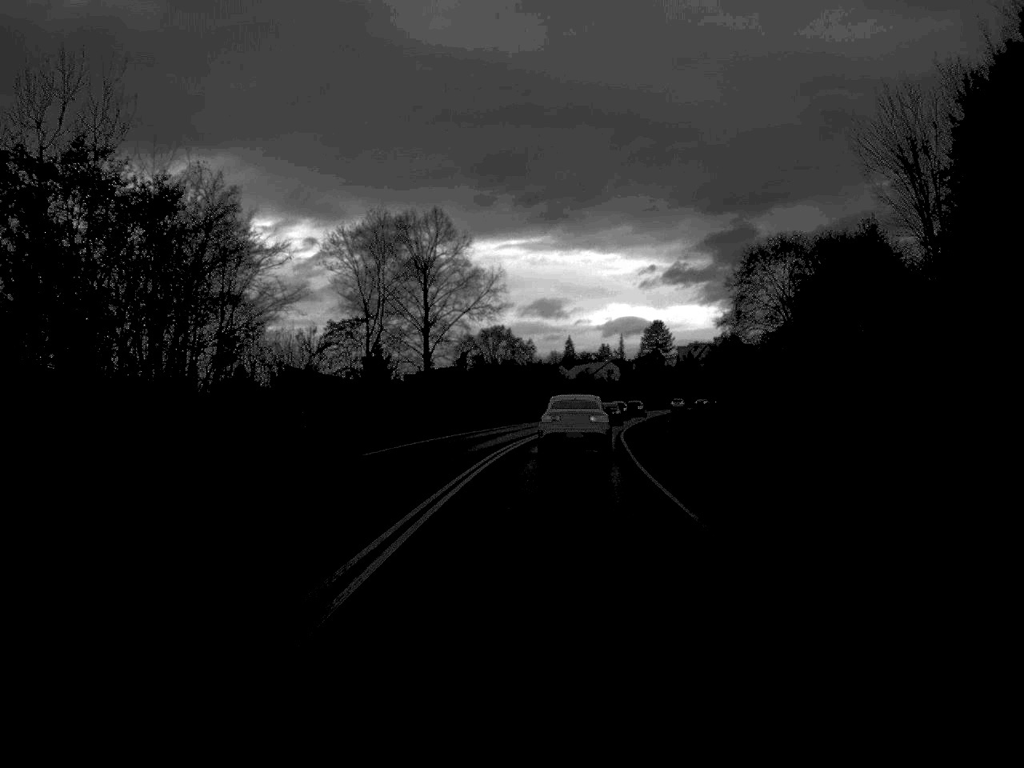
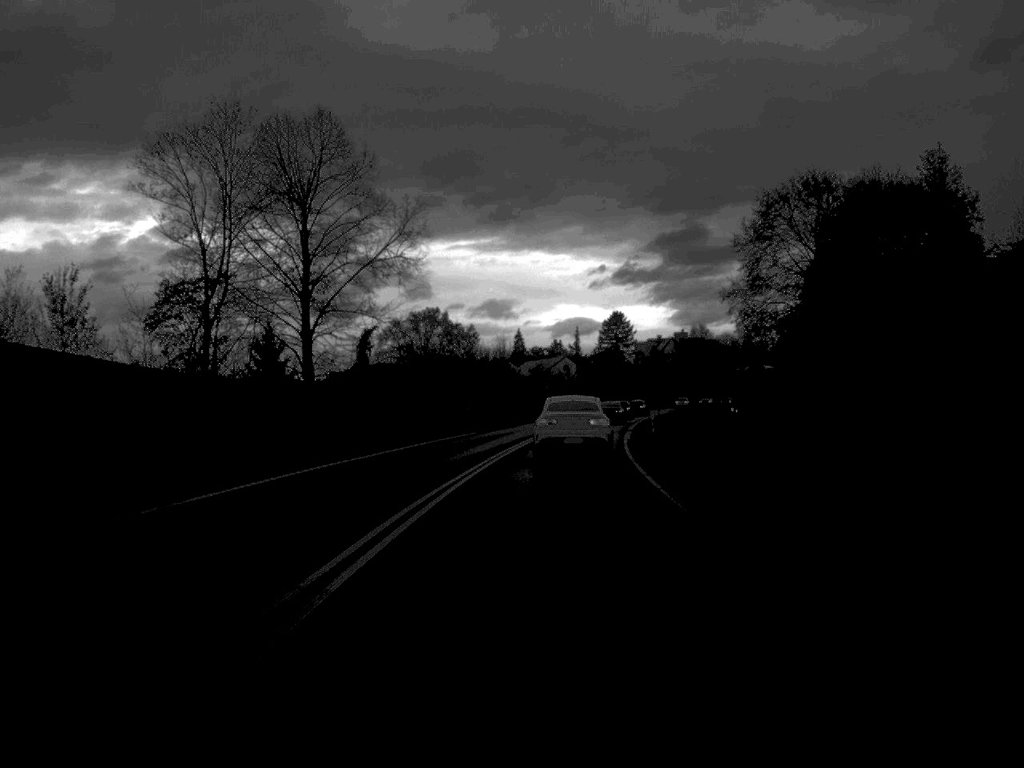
(+0.7, +31.1) m; +2°
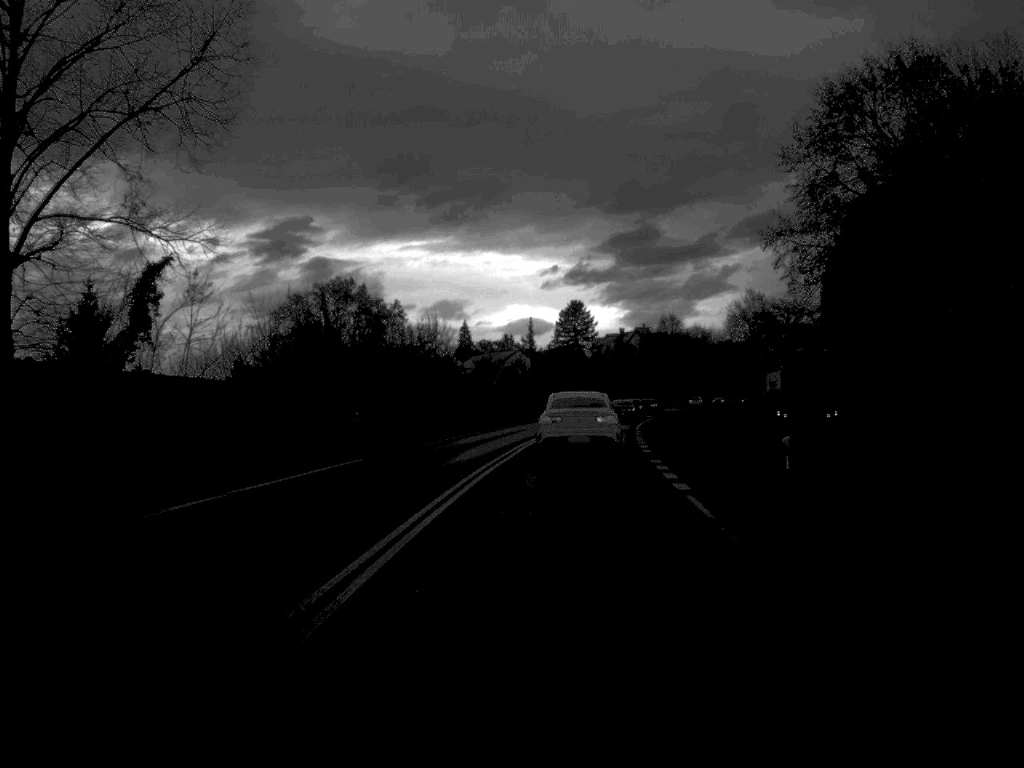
(+0.5, +30.7) m; +2°
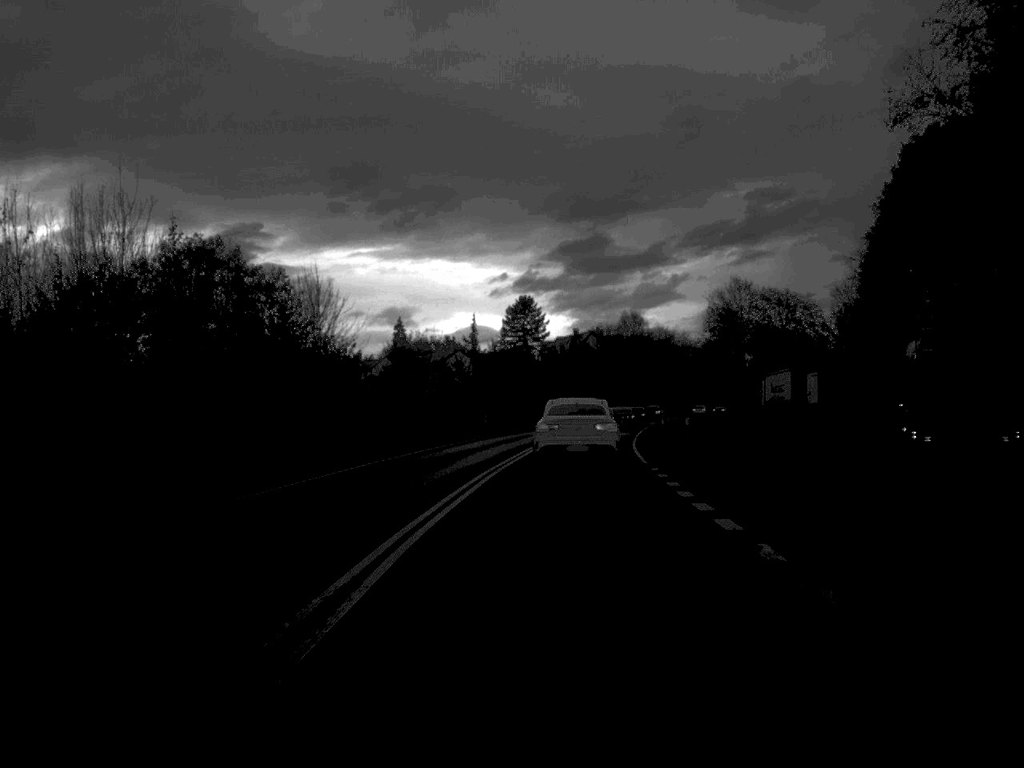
(+0.6, +27.3) m; +2°
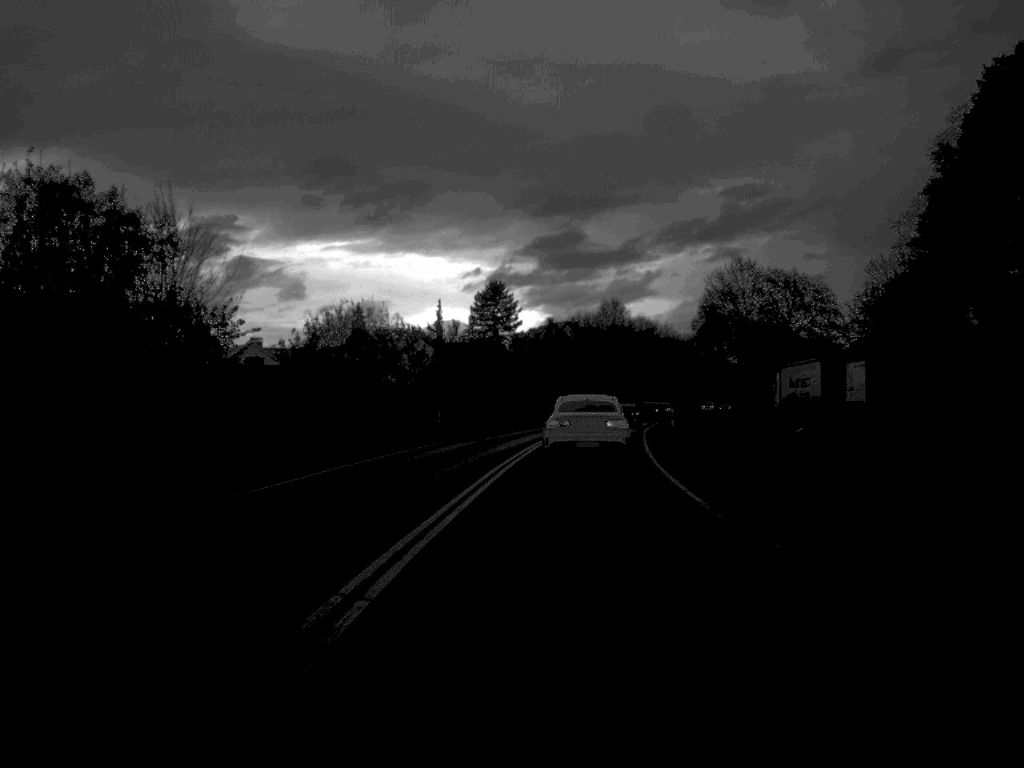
(+0.2, +17.8) m; +1°
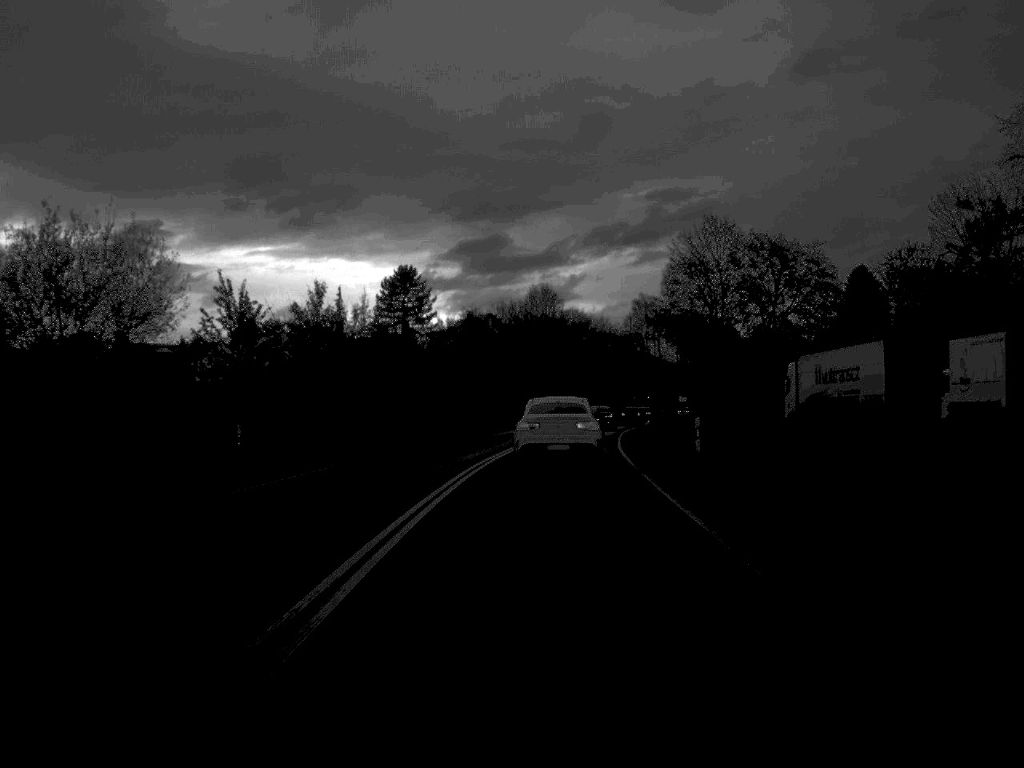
(+0.8, +27.8) m; +3°
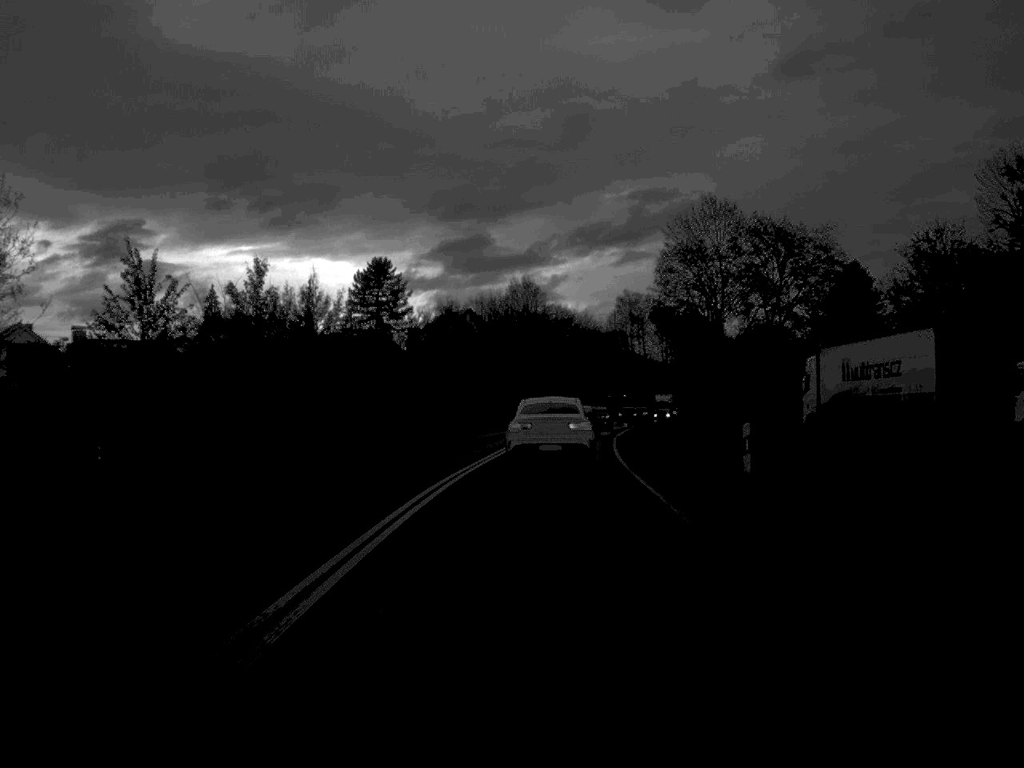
(+0.1, +8.5) m; +1°
